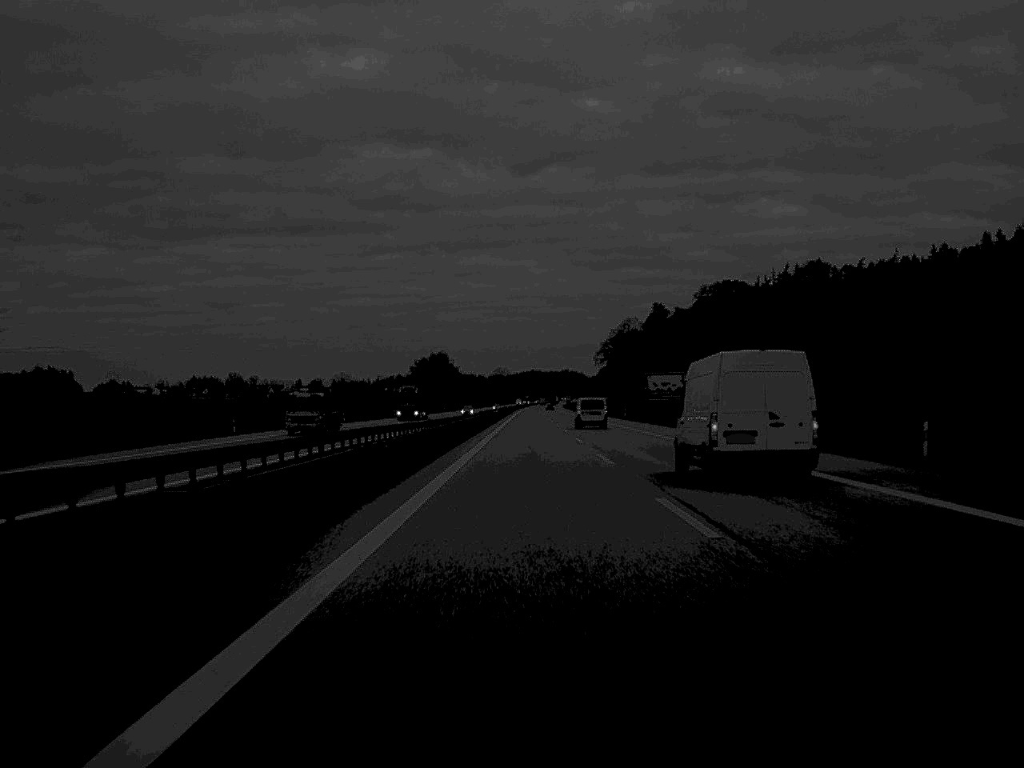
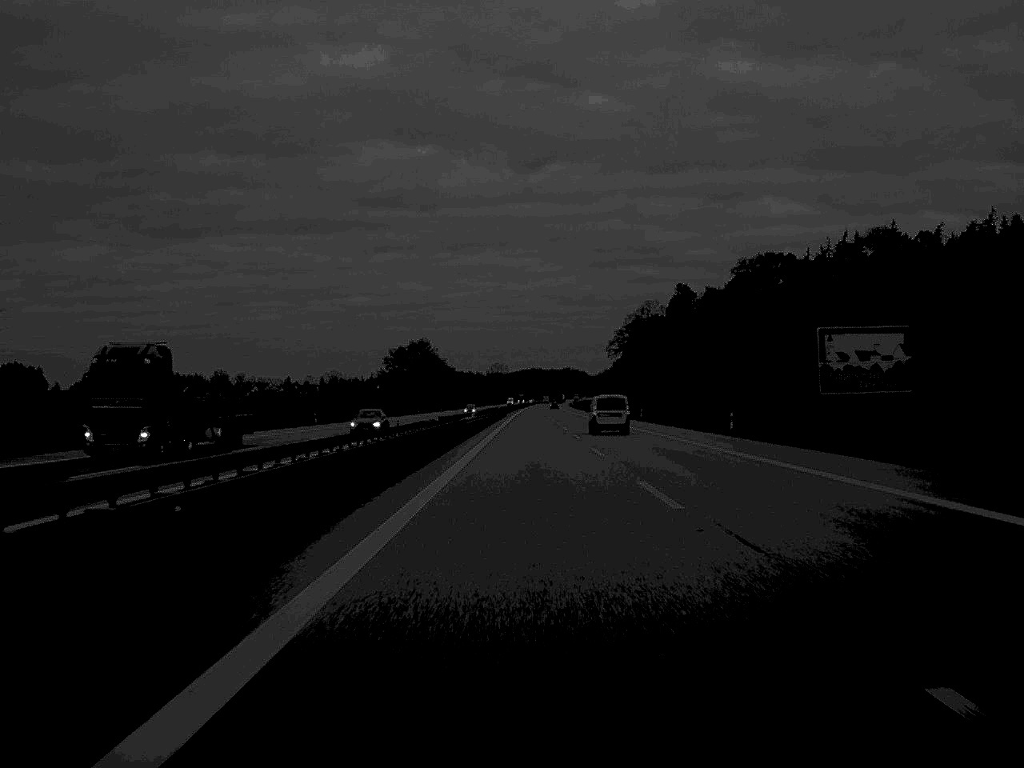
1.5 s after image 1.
(0.0, +67.9) m; 0°
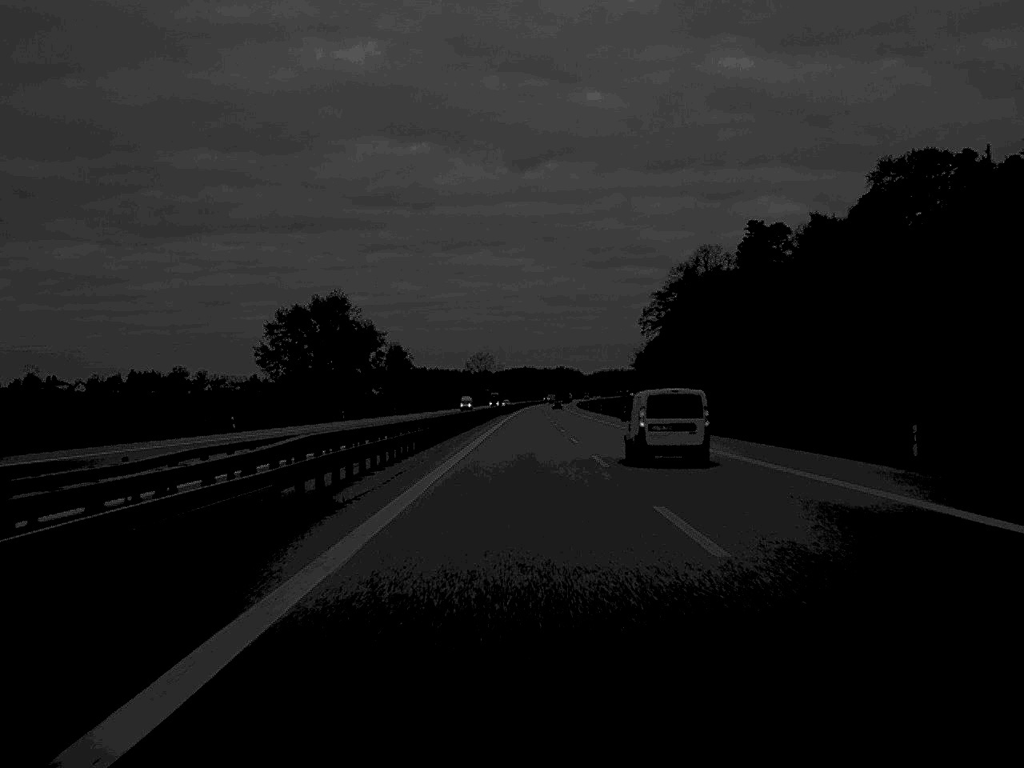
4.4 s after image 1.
(+0.3, +129.9) m; 0°
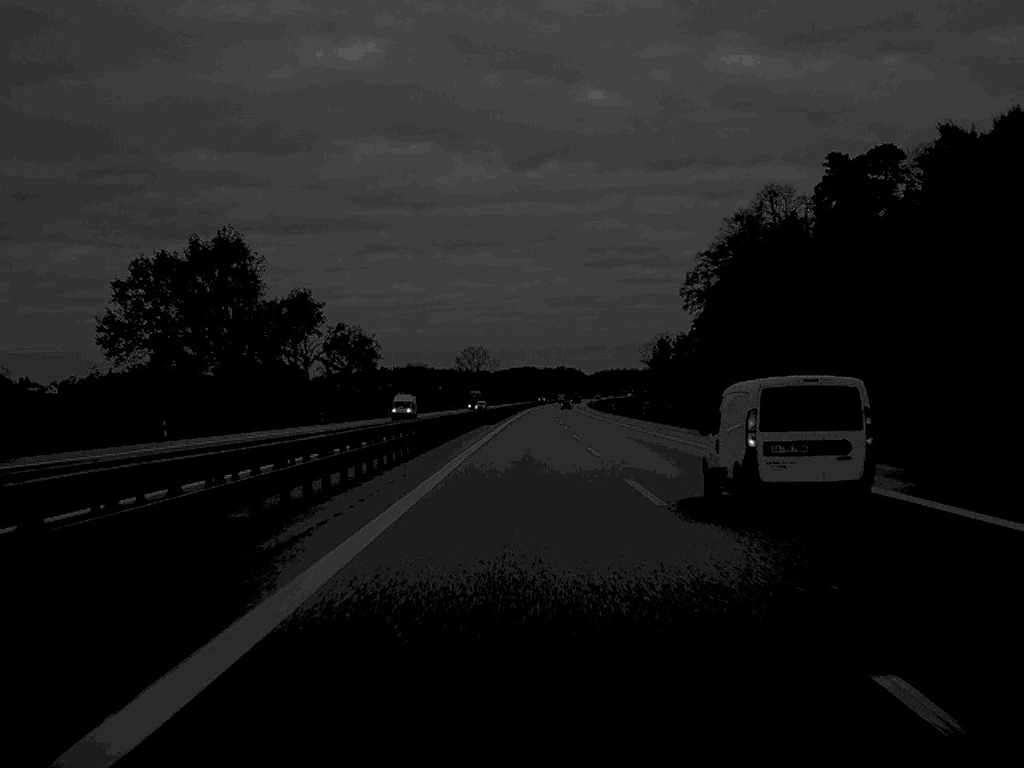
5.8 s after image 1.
(0.0, +66.5) m; 0°
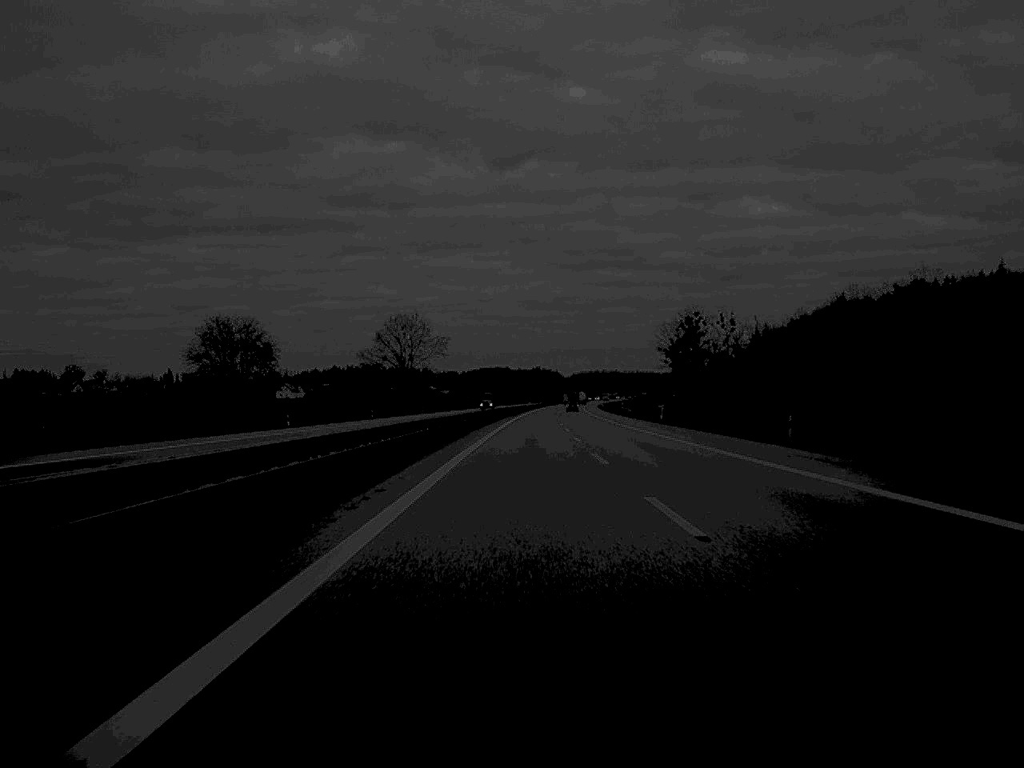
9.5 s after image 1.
(+1.5, +166.3) m; +1°
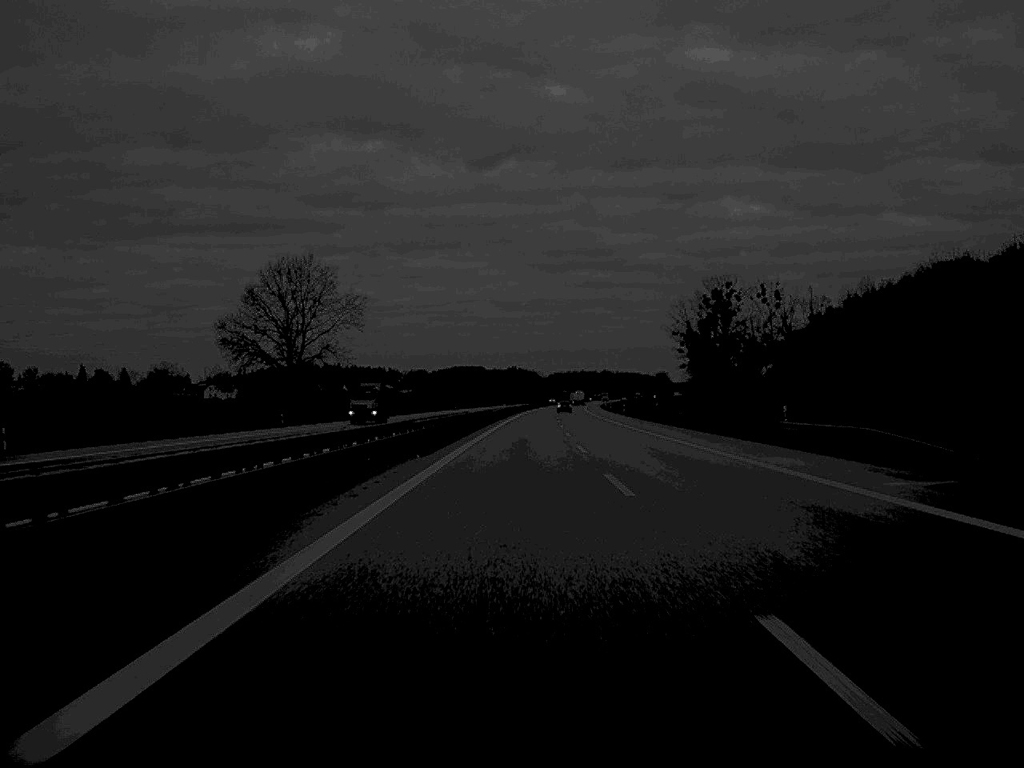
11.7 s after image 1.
(+0.9, +99.8) m; +1°
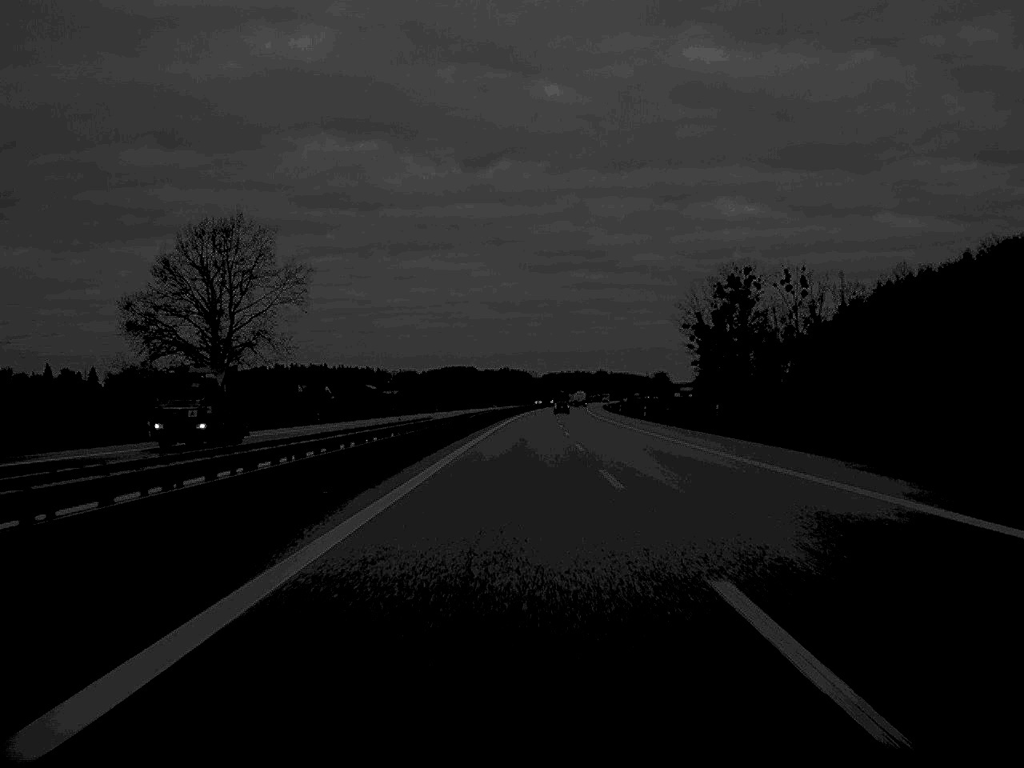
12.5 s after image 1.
(+0.1, +34.8) m; 0°
